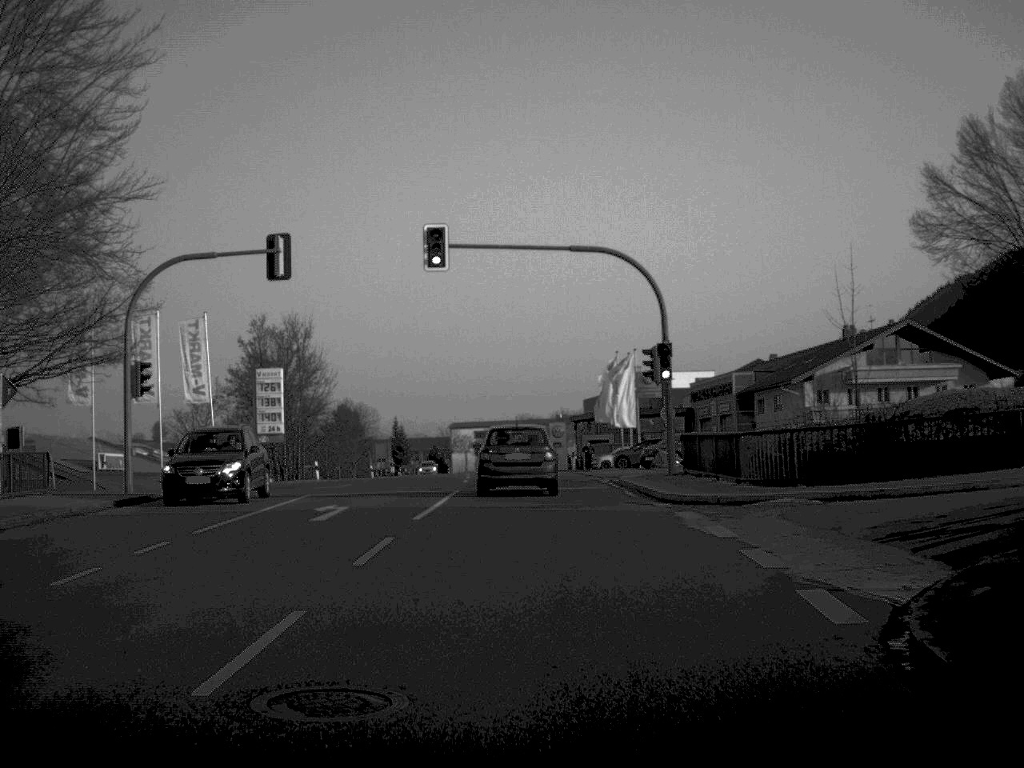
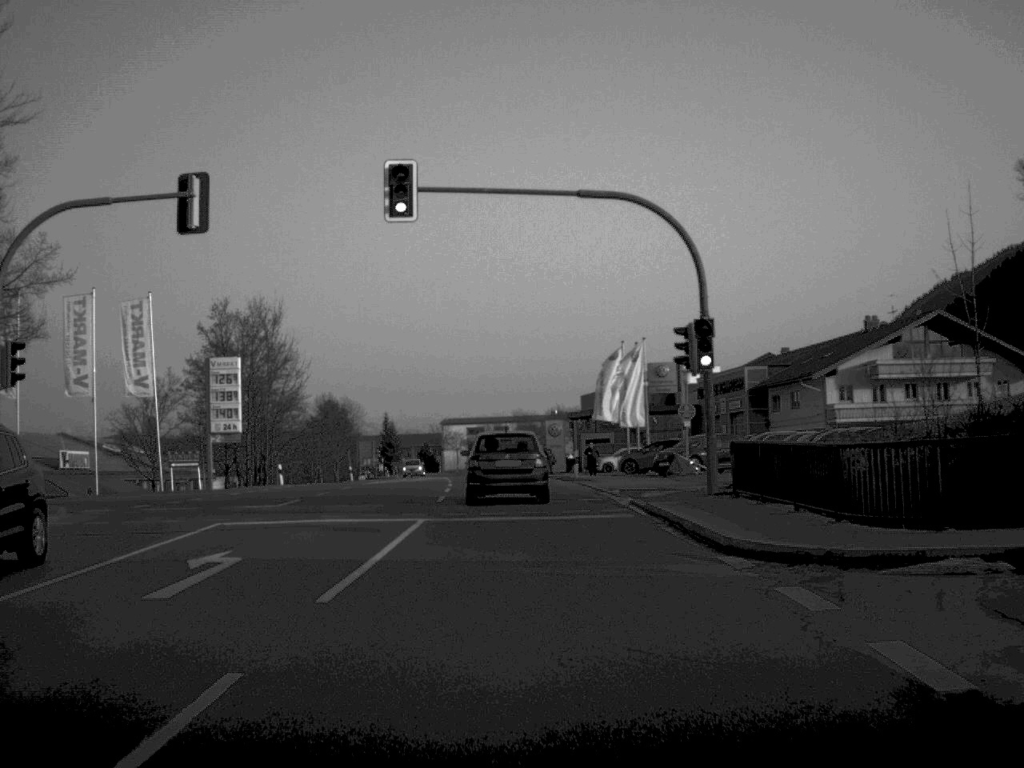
(0.0, +8.2) m; 0°
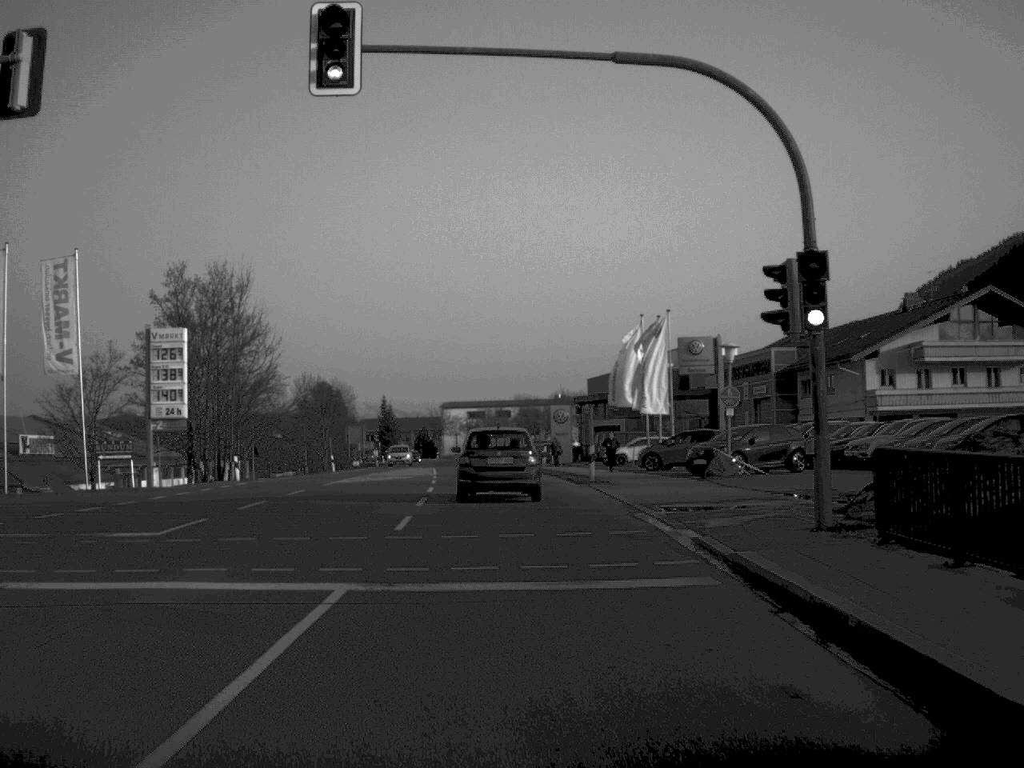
(0.0, +9.2) m; 0°
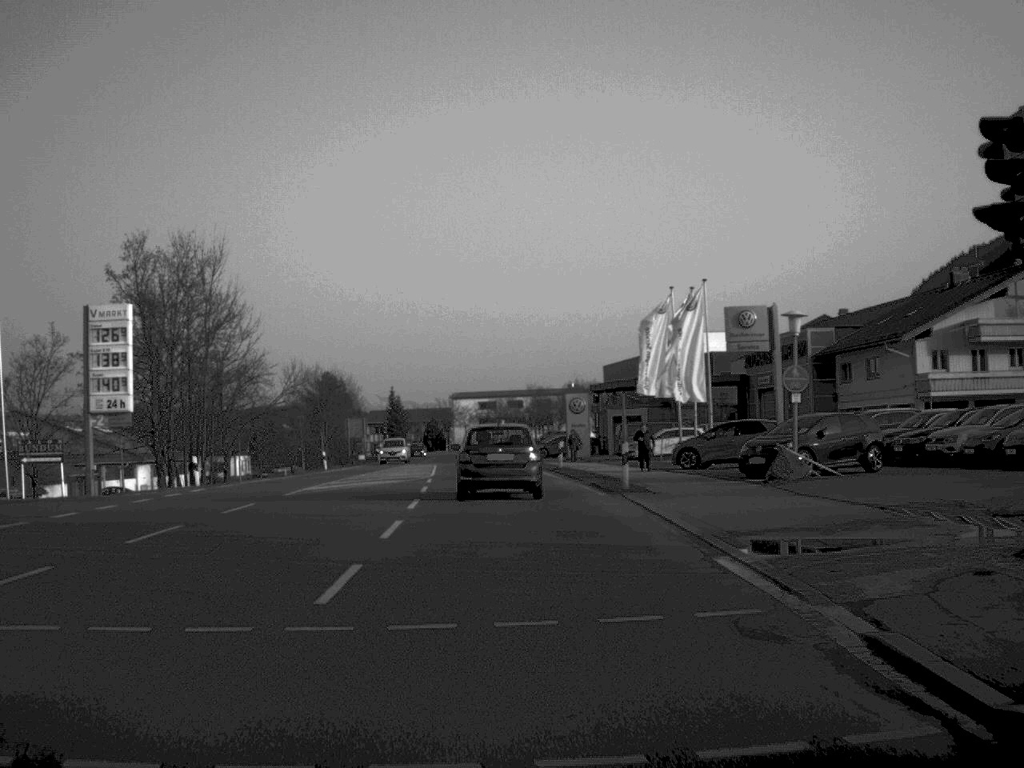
(0.0, +7.7) m; -1°
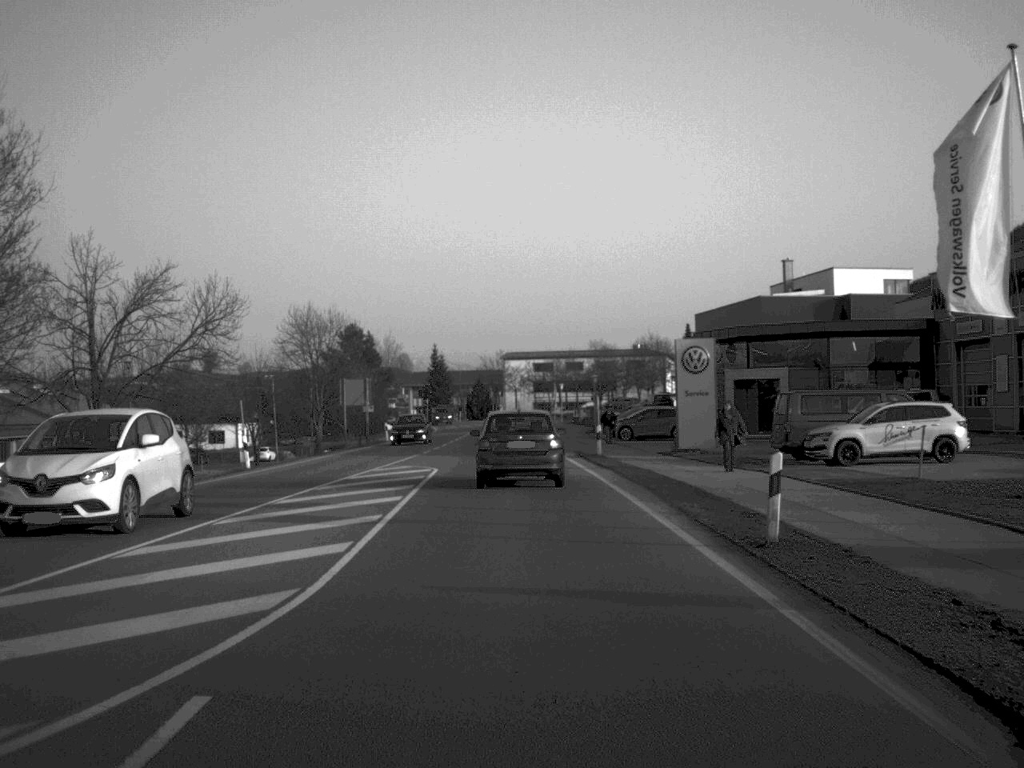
(-0.8, +31.0) m; -2°
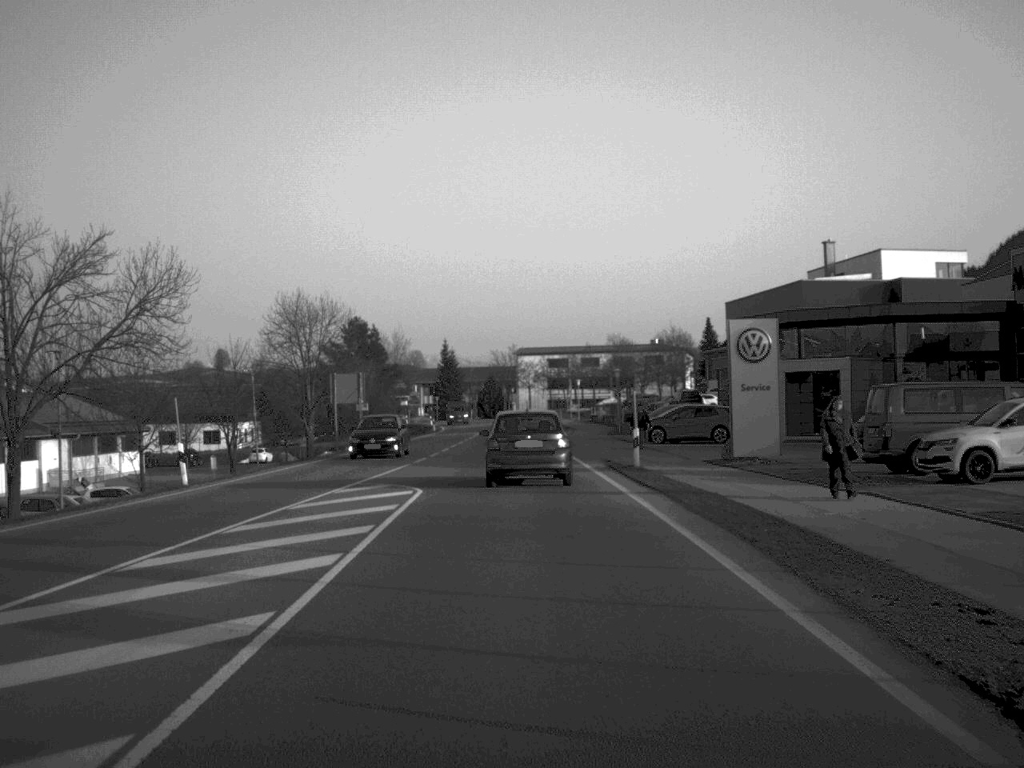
(0.0, +8.7) m; -1°
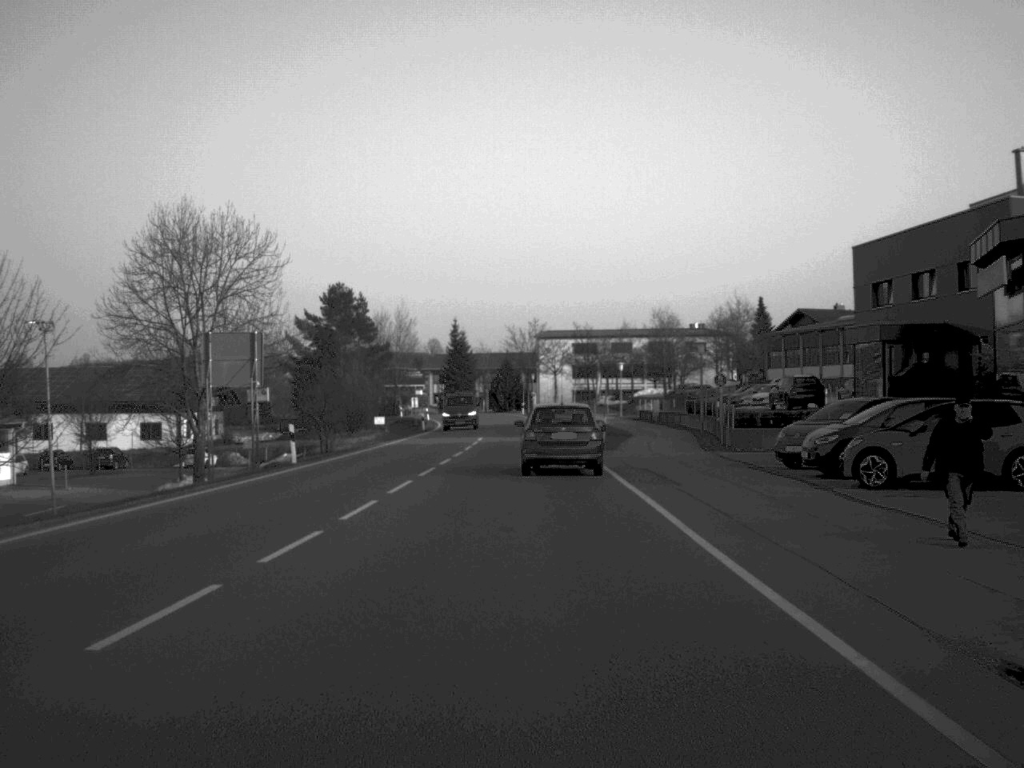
(-0.3, +30.0) m; -1°
